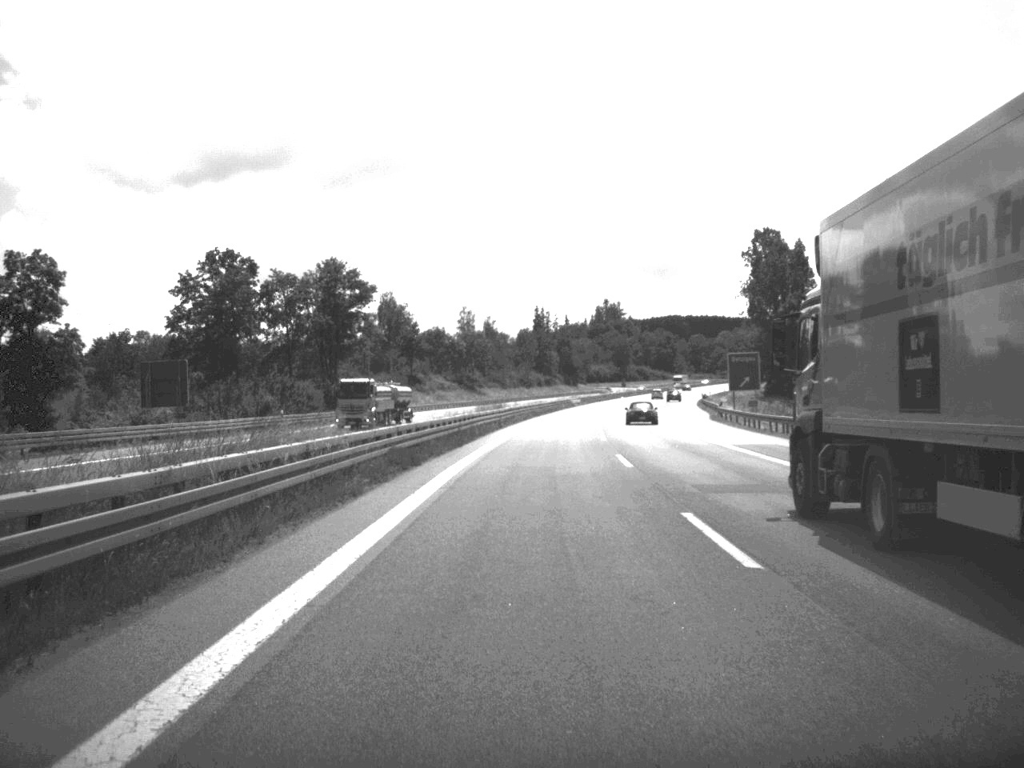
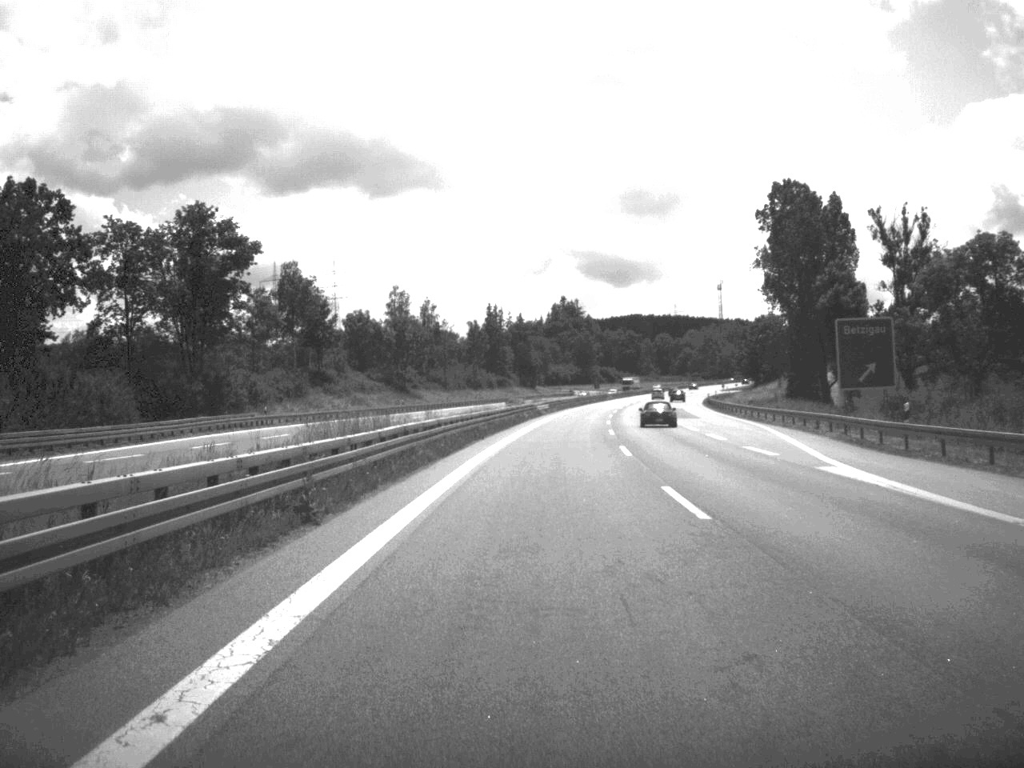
(+0.8, +48.3) m; +2°
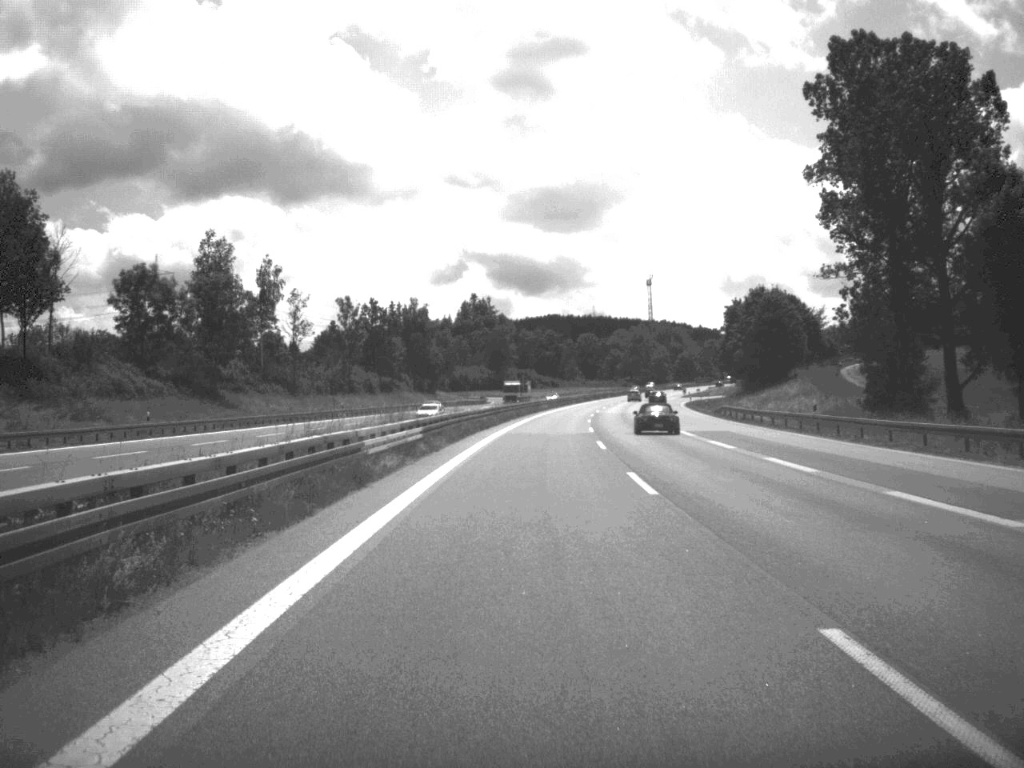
(+2.3, +66.8) m; +4°
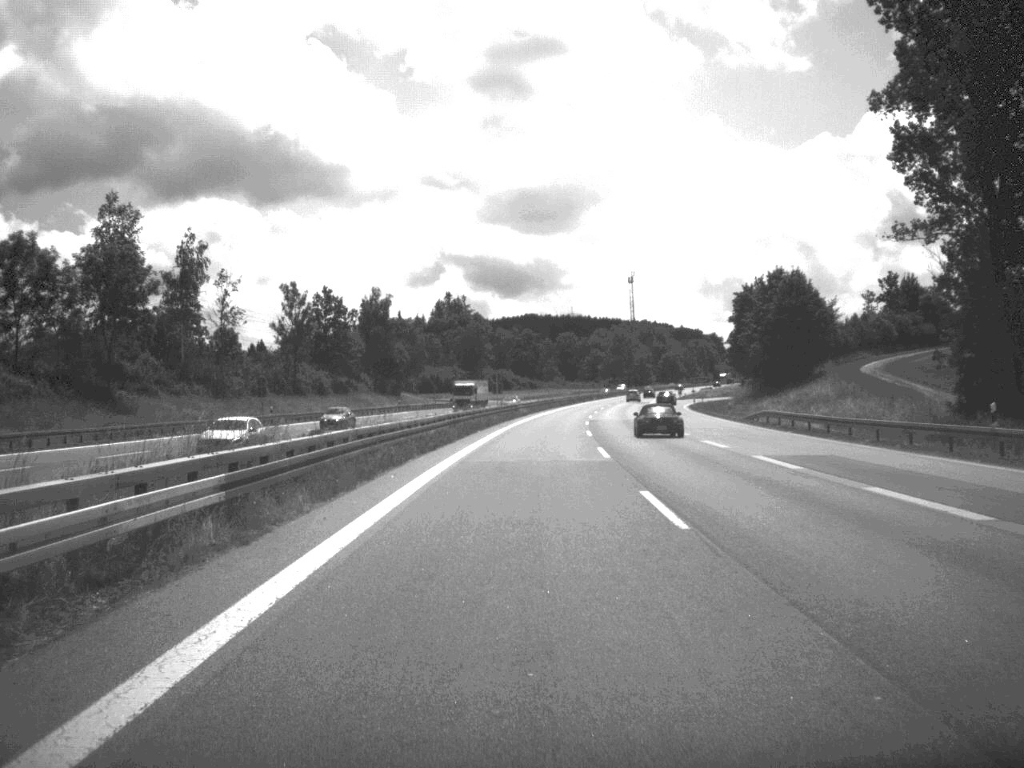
(+0.2, +22.9) m; +1°
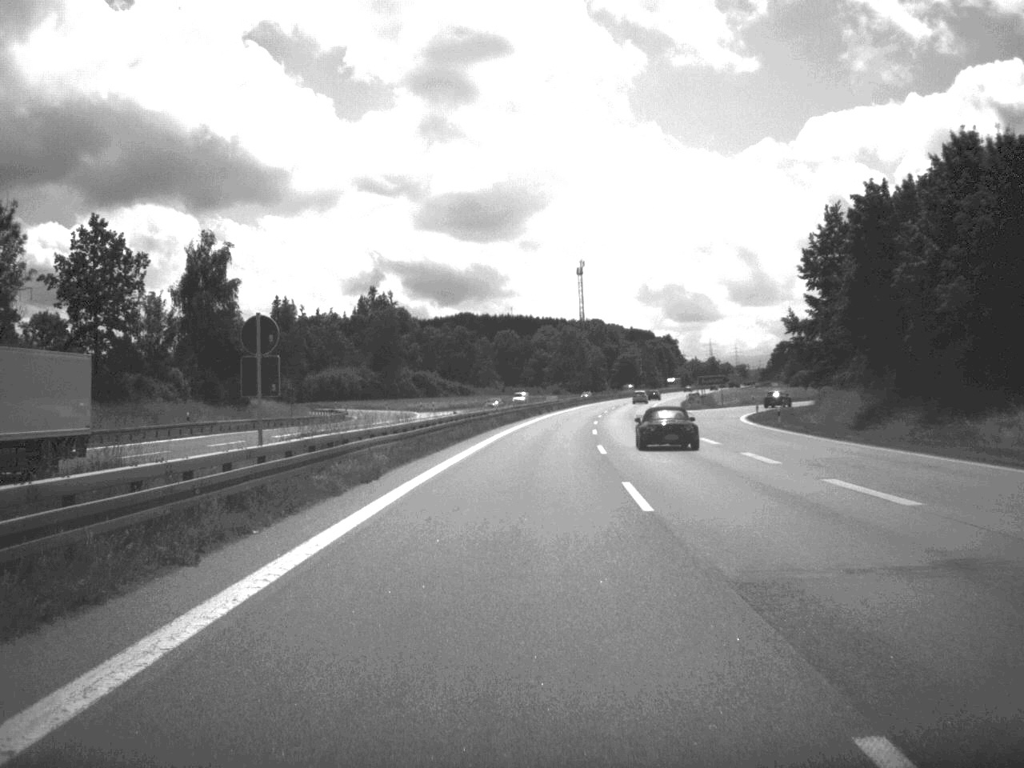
(+1.7, +68.3) m; +3°
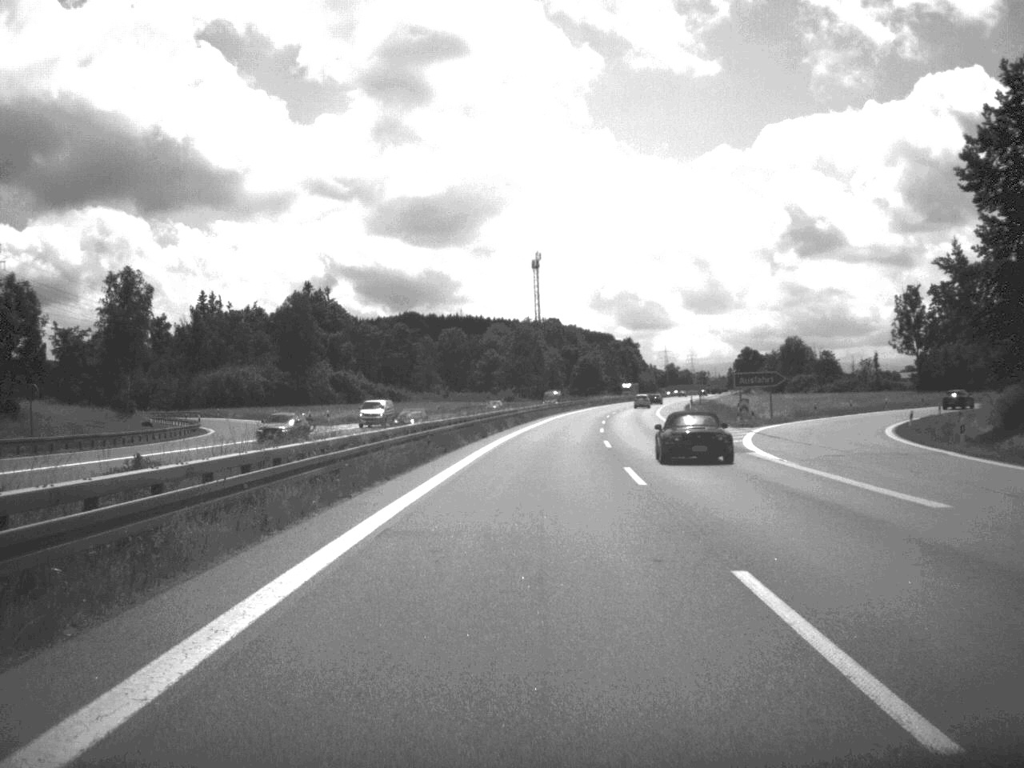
(+0.8, +47.4) m; +2°
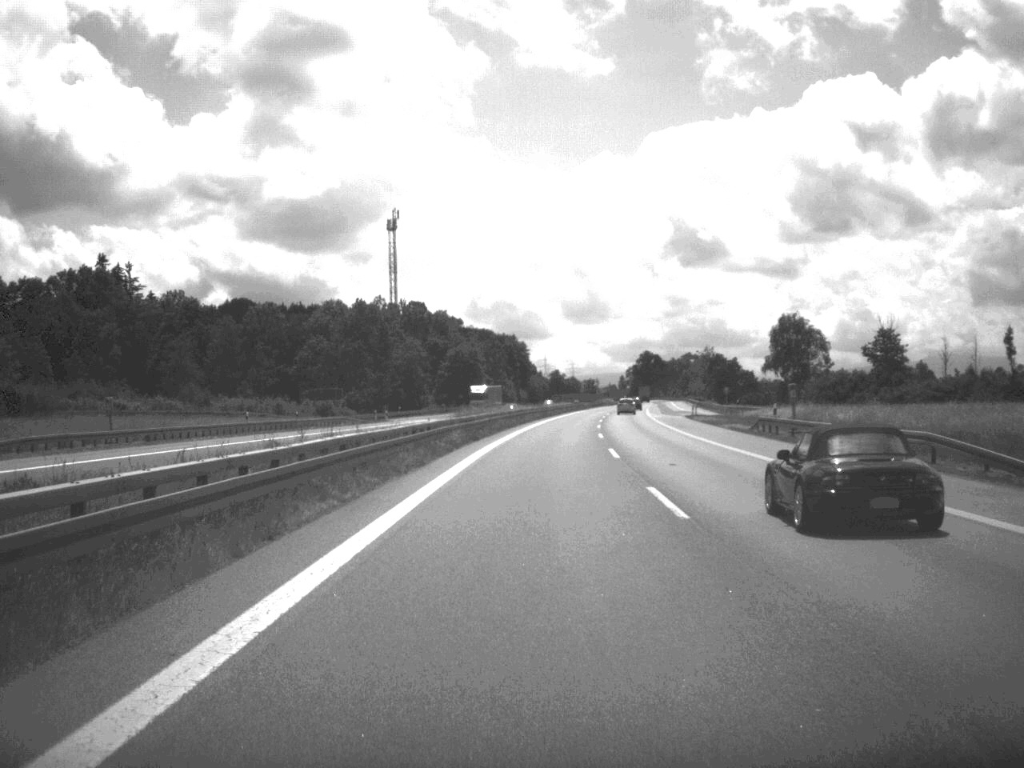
(+5.6, +112.5) m; +5°
